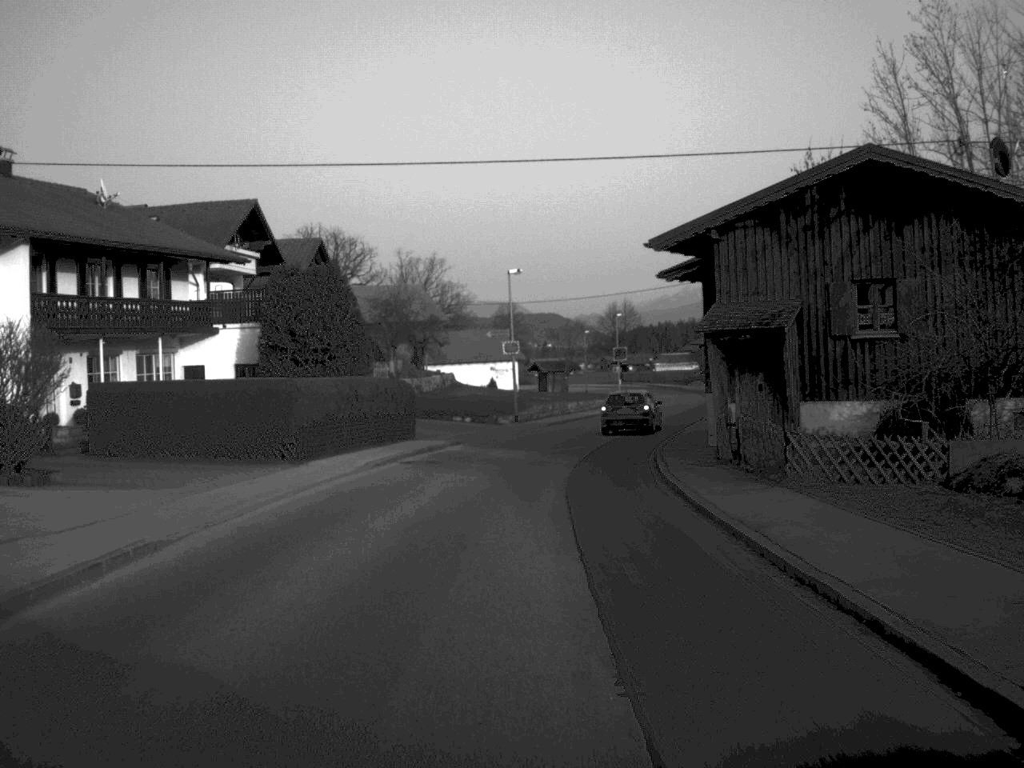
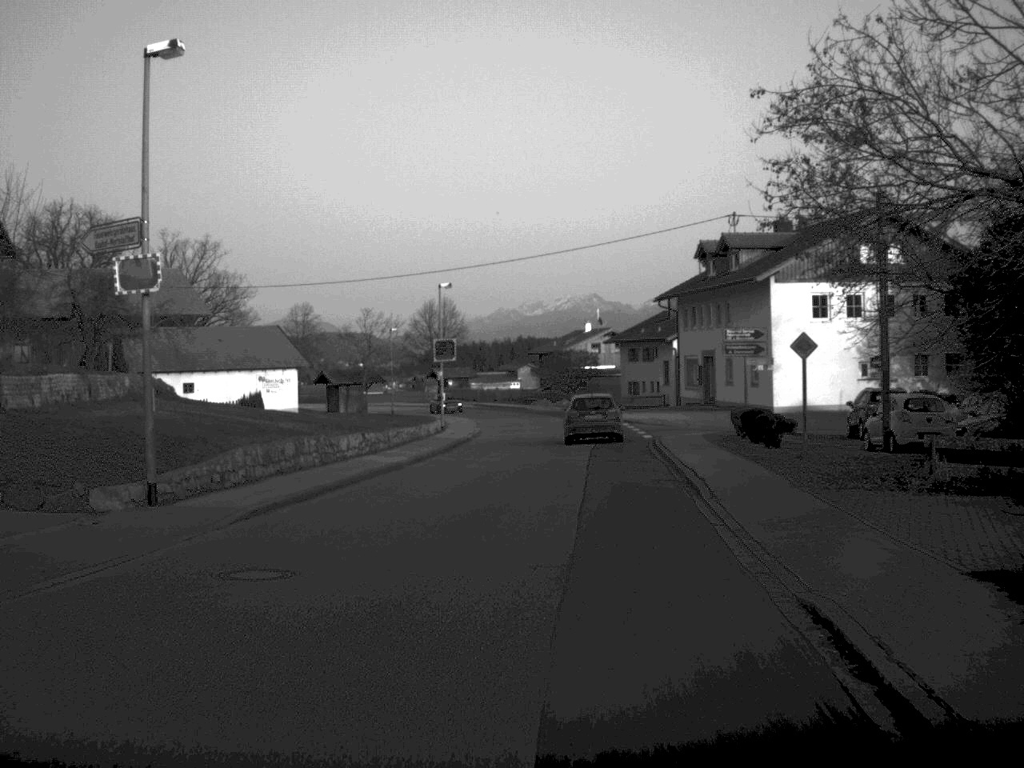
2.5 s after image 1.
(+2.0, +35.0) m; +9°
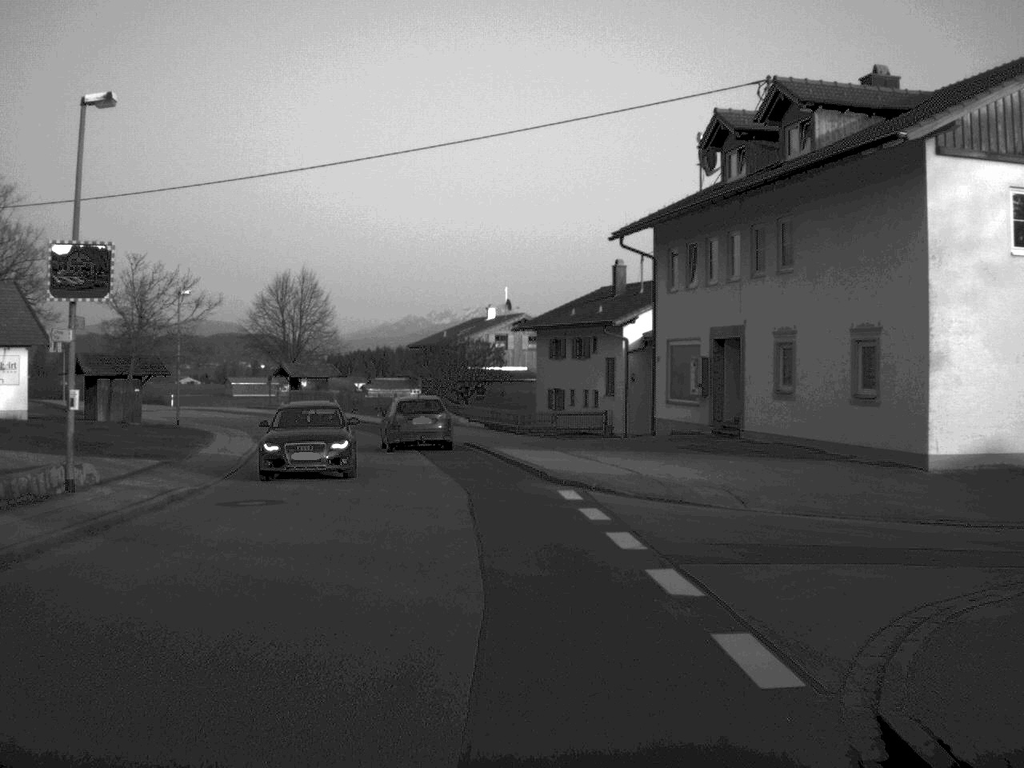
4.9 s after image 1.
(+1.9, +33.9) m; +4°
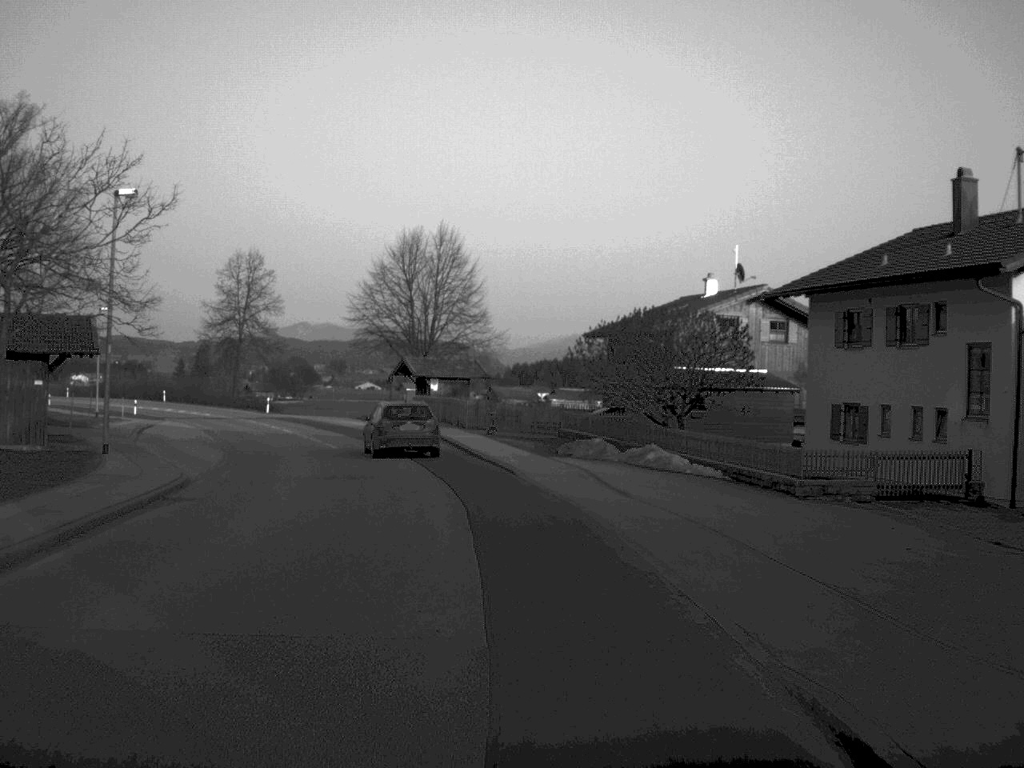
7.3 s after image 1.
(-2.0, +30.2) m; -8°
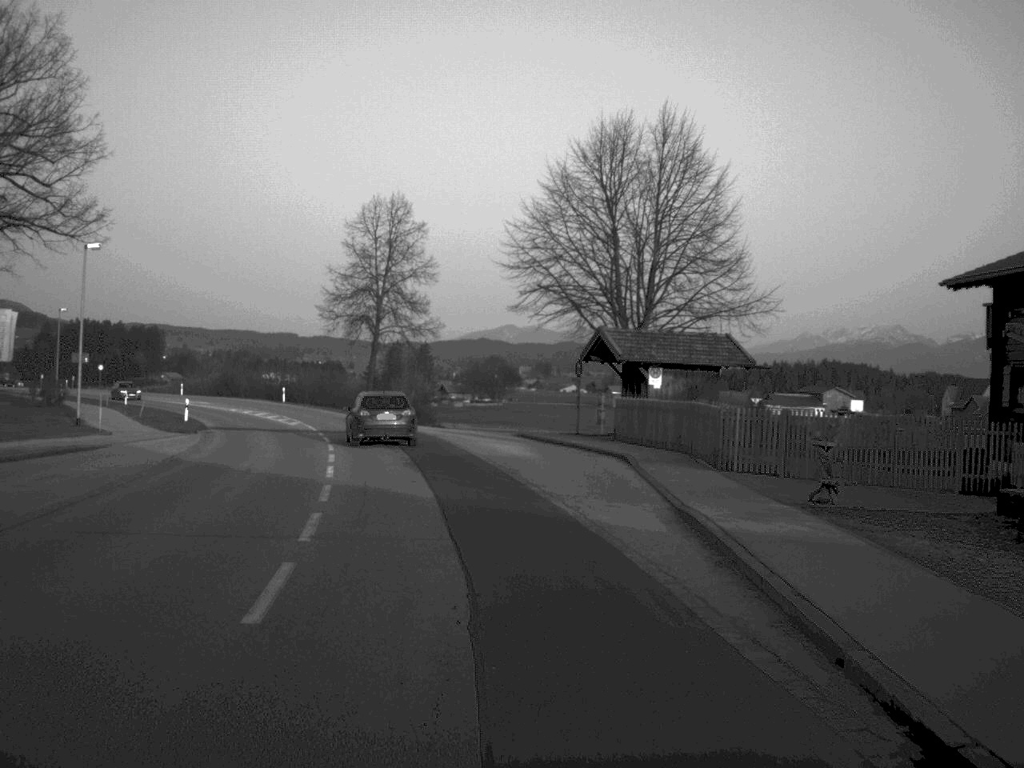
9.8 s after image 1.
(-2.3, +30.4) m; -9°
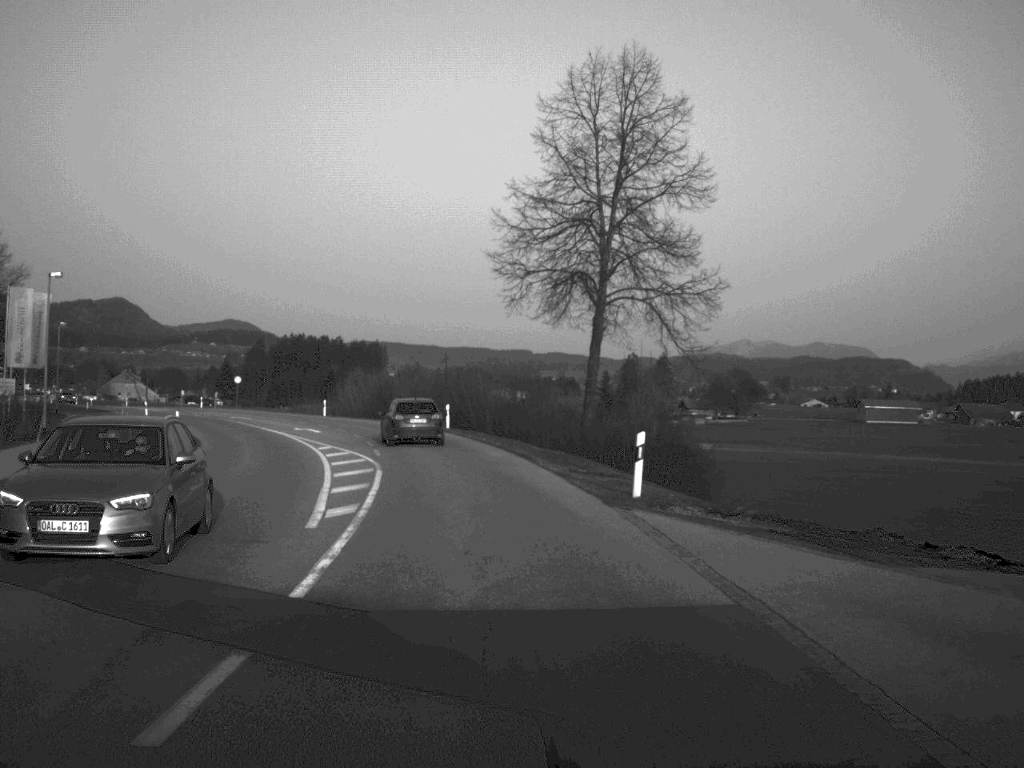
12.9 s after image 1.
(-3.5, +36.0) m; -10°
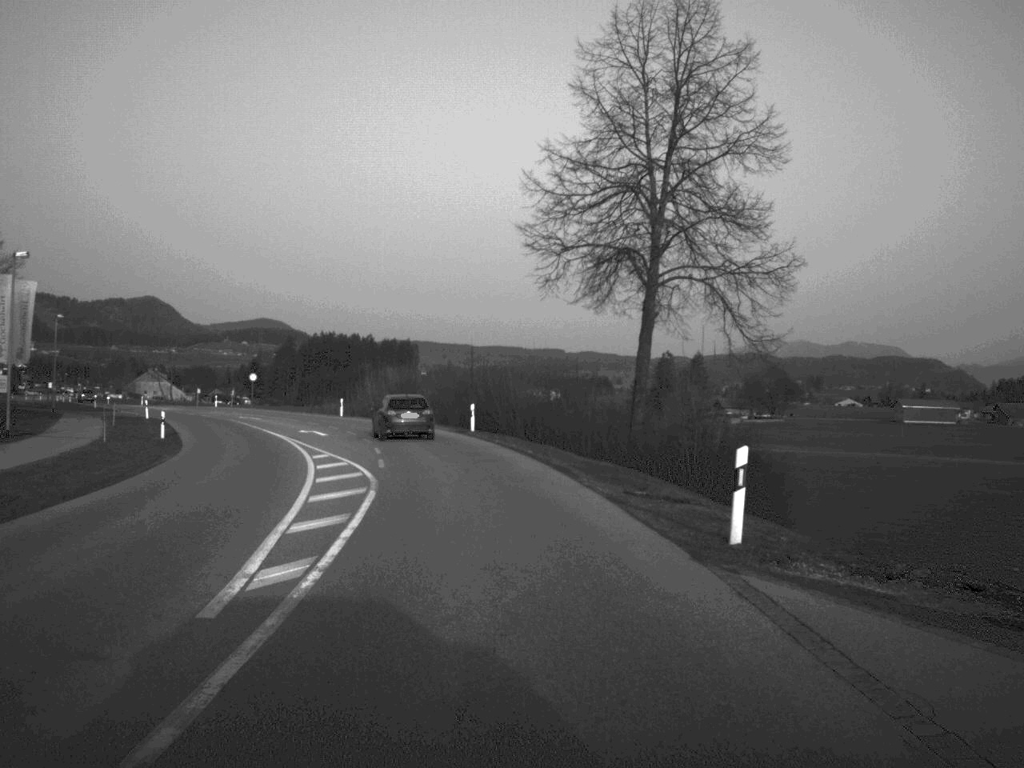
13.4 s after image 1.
(-0.1, +6.6) m; -1°
